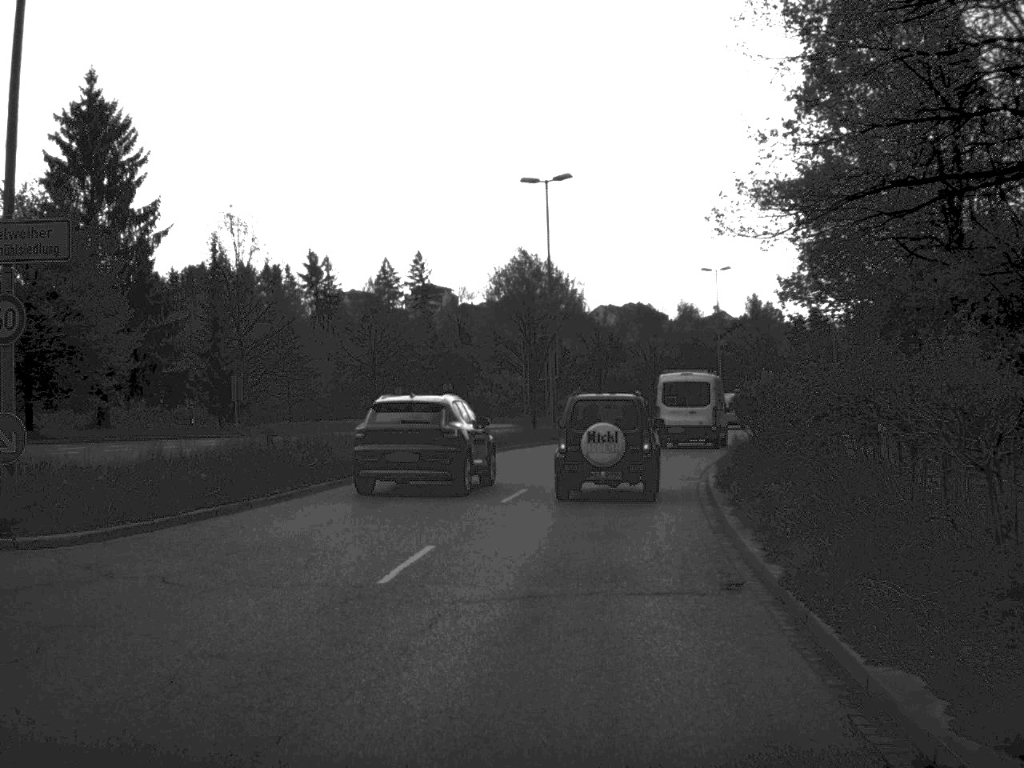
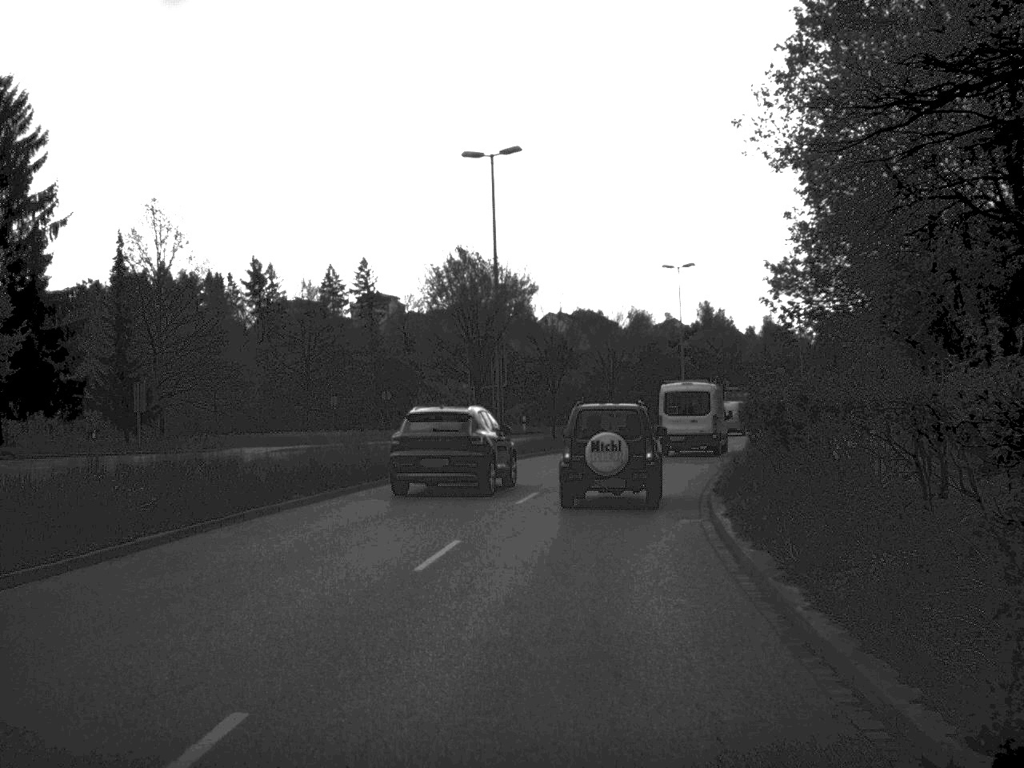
(+0.1, +7.0) m; +2°
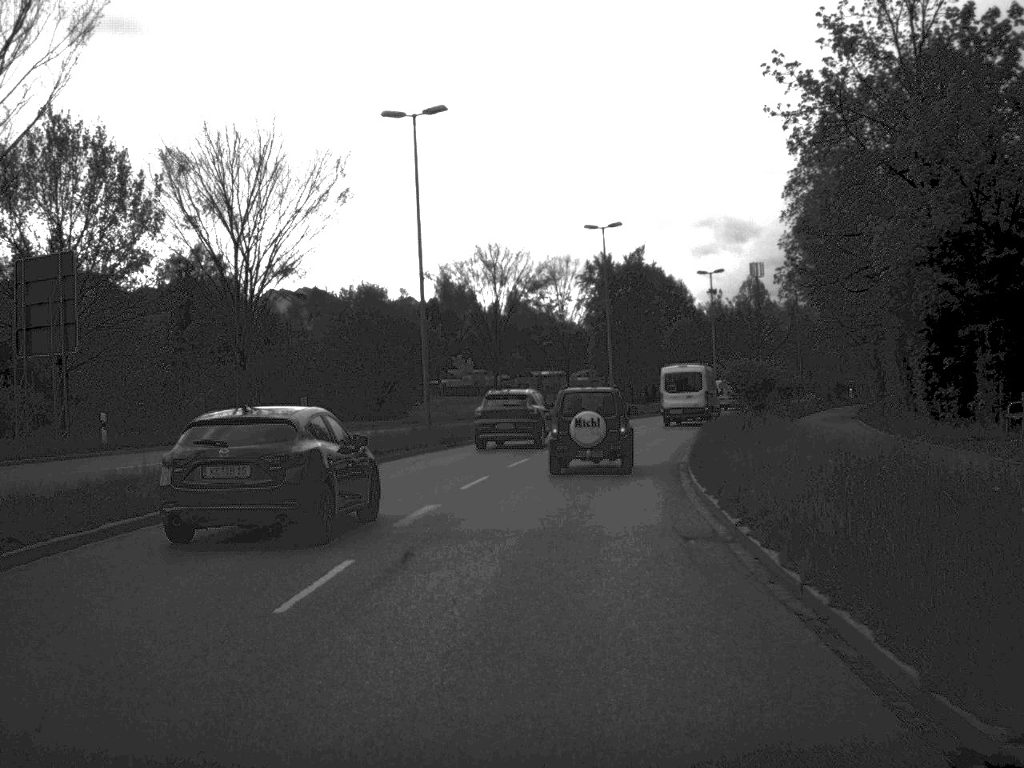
(+4.1, +38.2) m; +11°
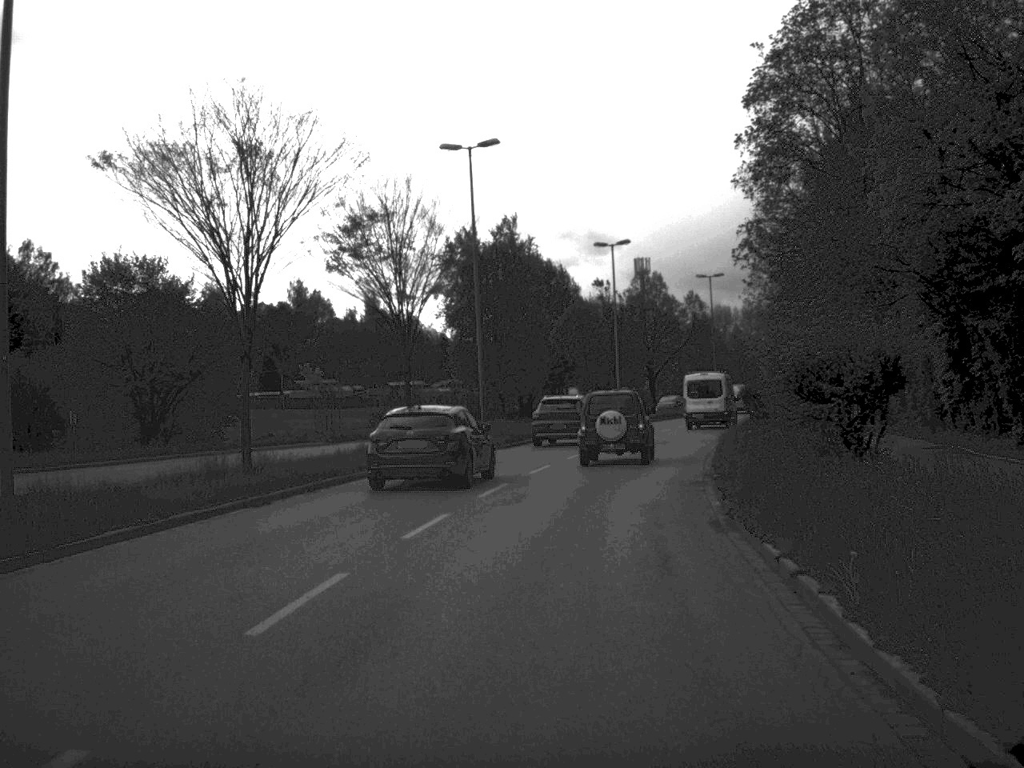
(+1.2, +24.4) m; +6°
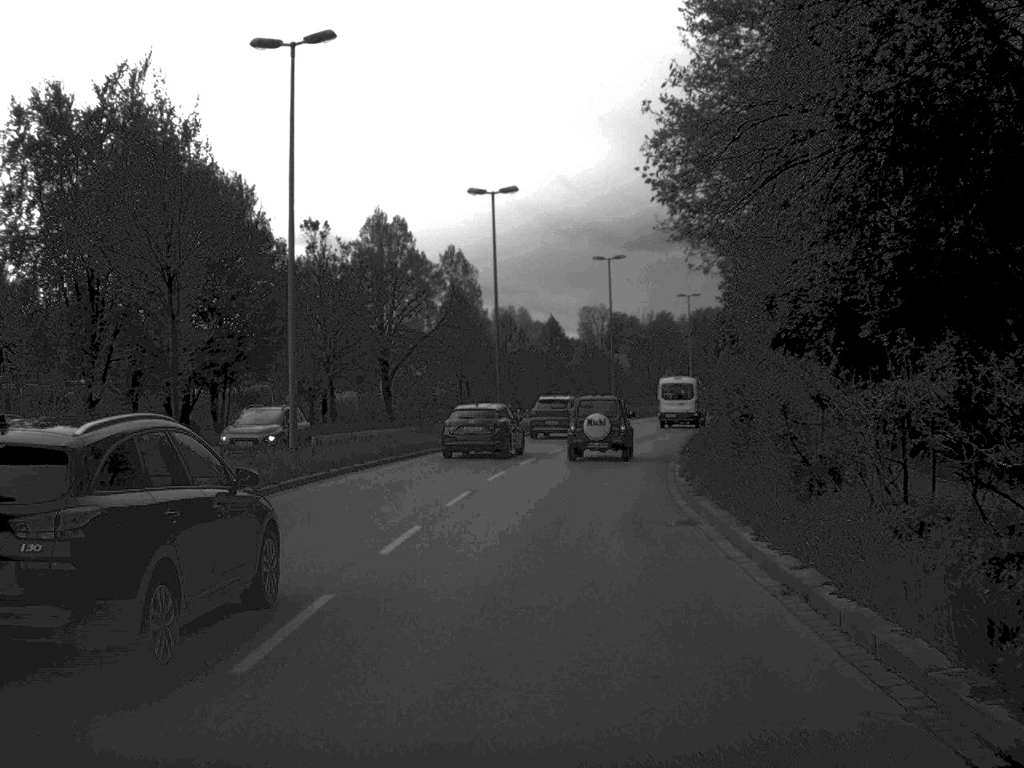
(+4.2, +42.0) m; +11°
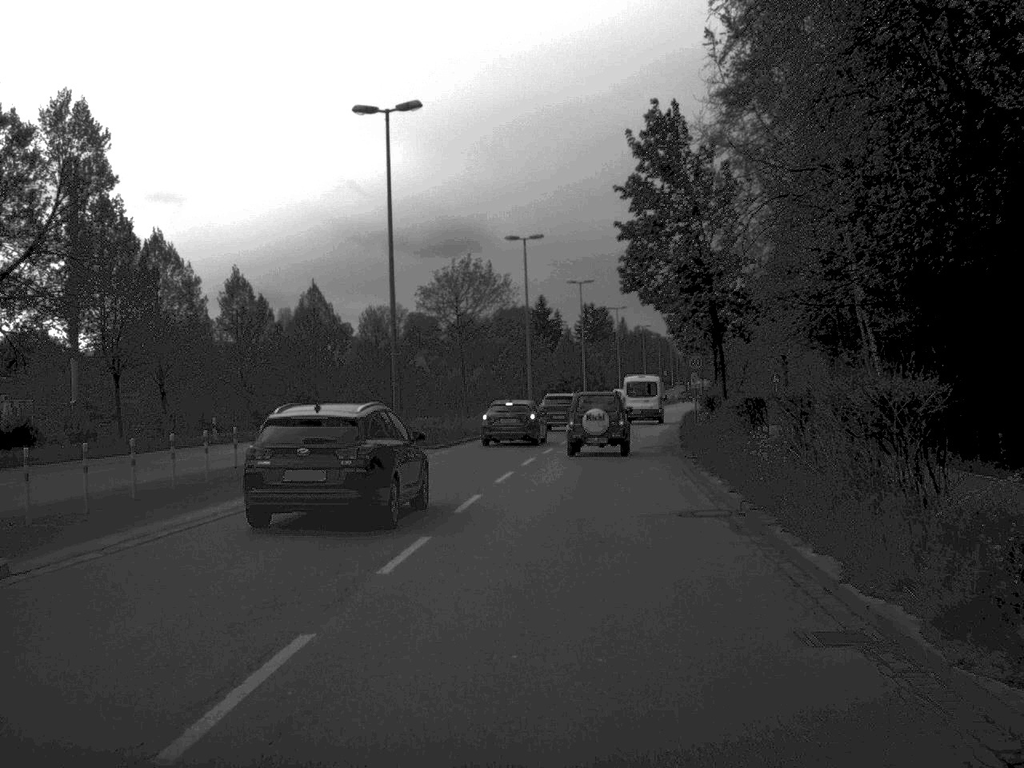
(+3.1, +43.0) m; +9°
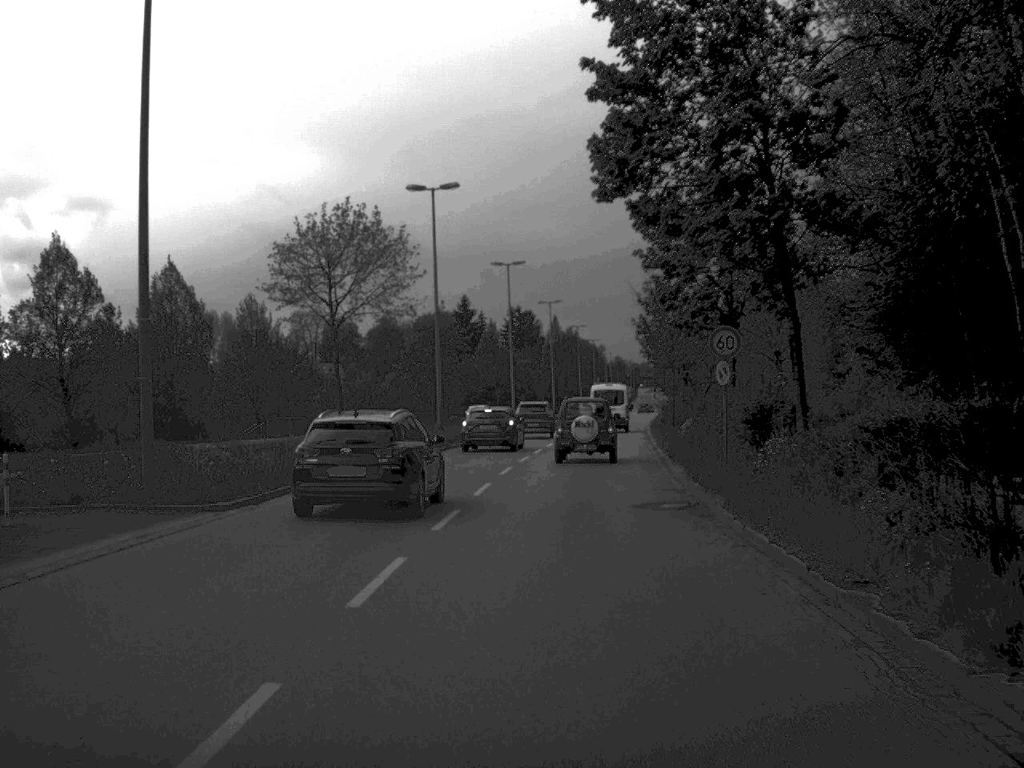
(+0.6, +19.0) m; +3°
